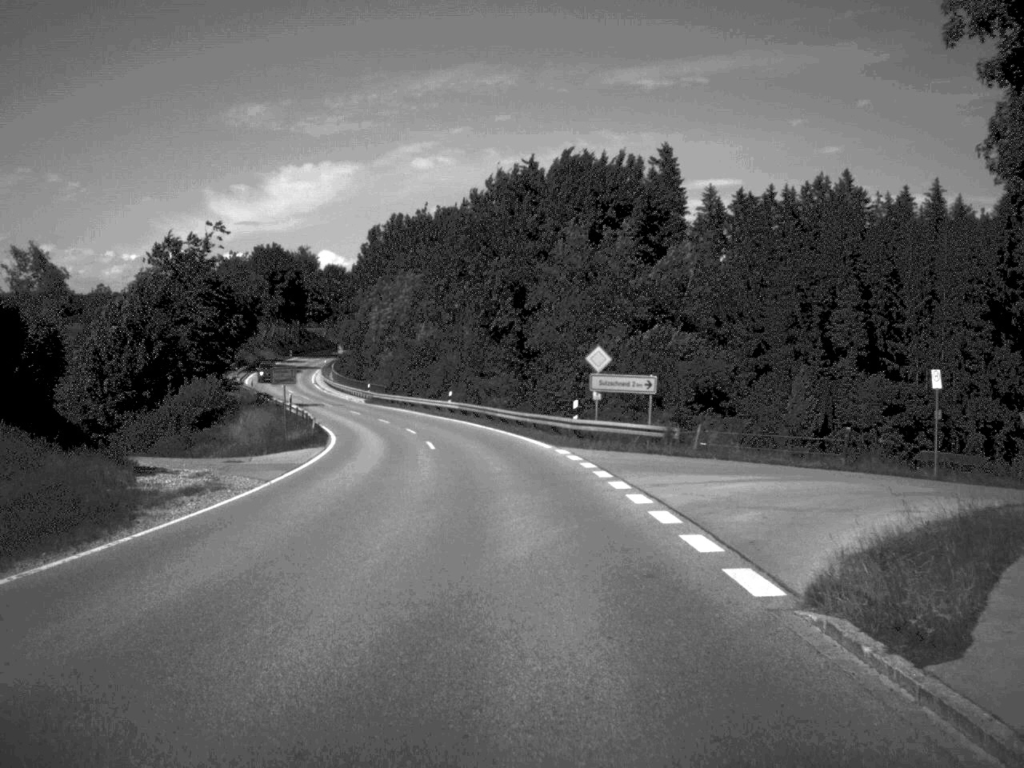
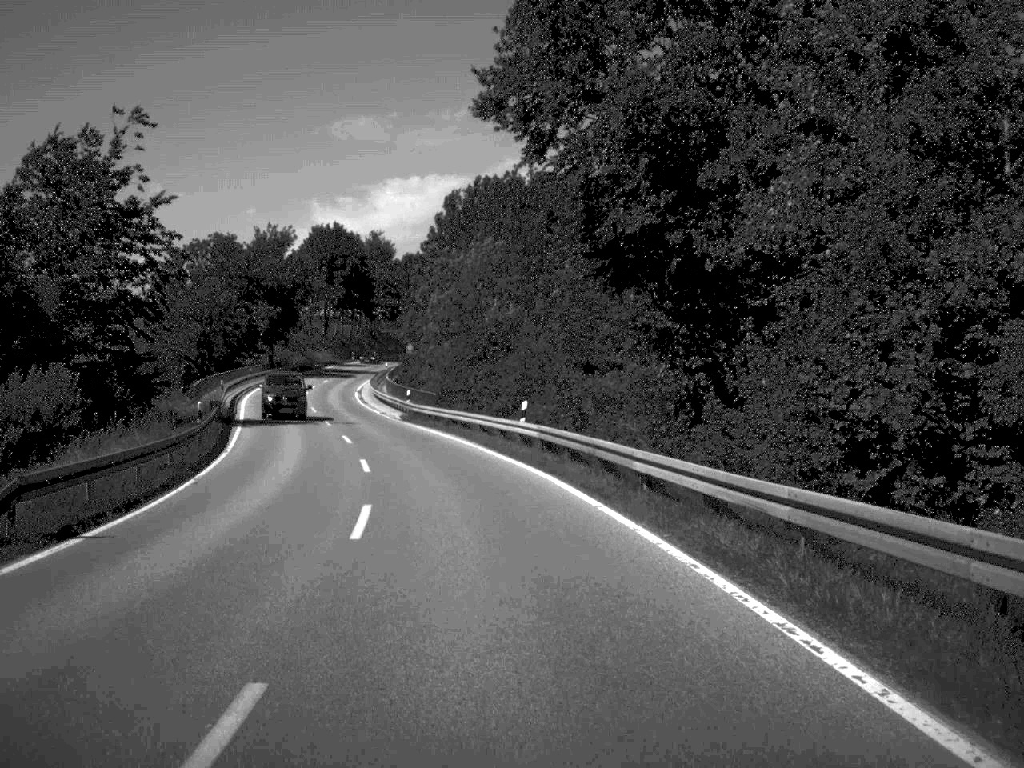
(-1.2, +35.1) m; -5°
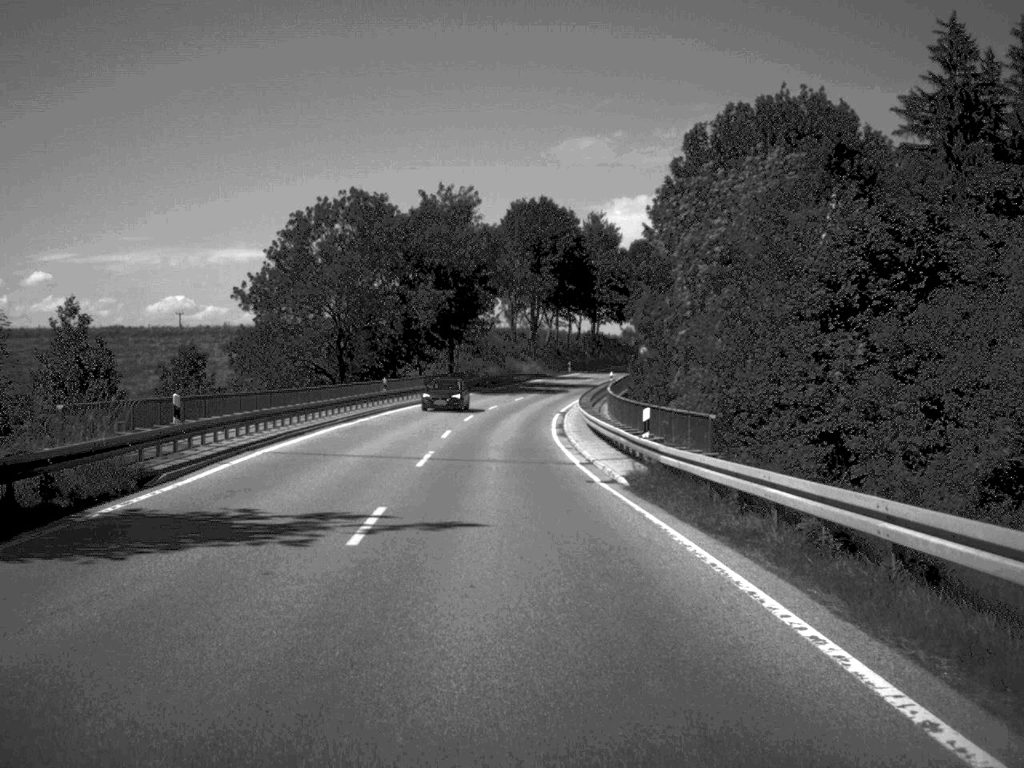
(-3.3, +36.2) m; -11°
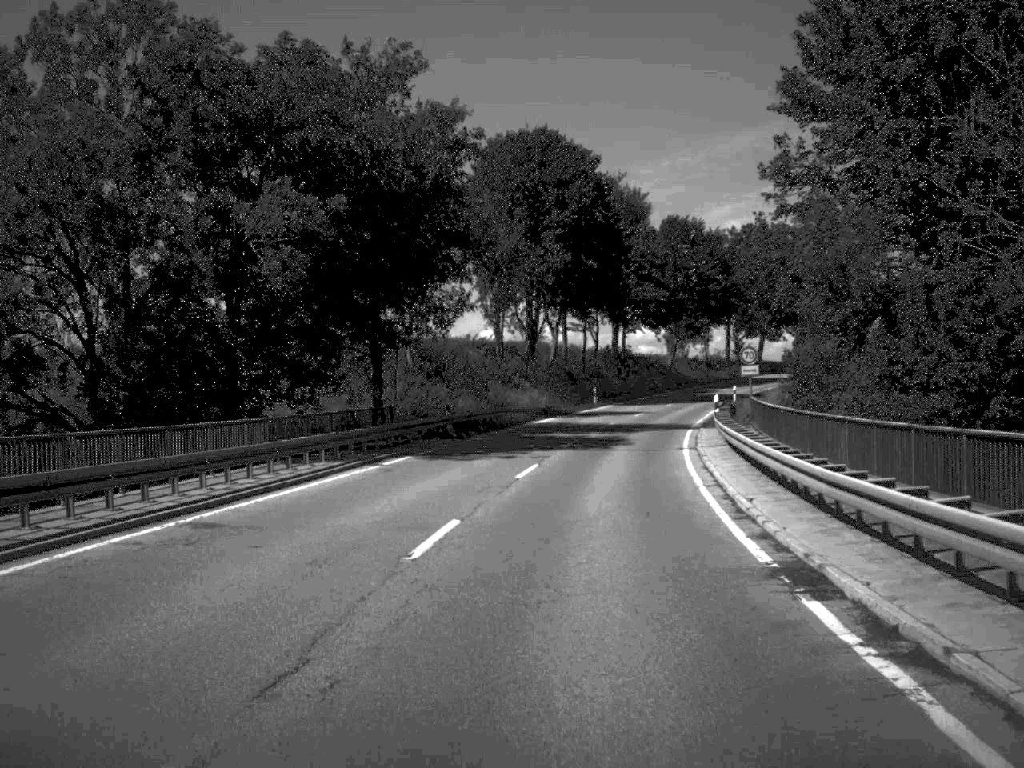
(-0.8, +47.2) m; +1°
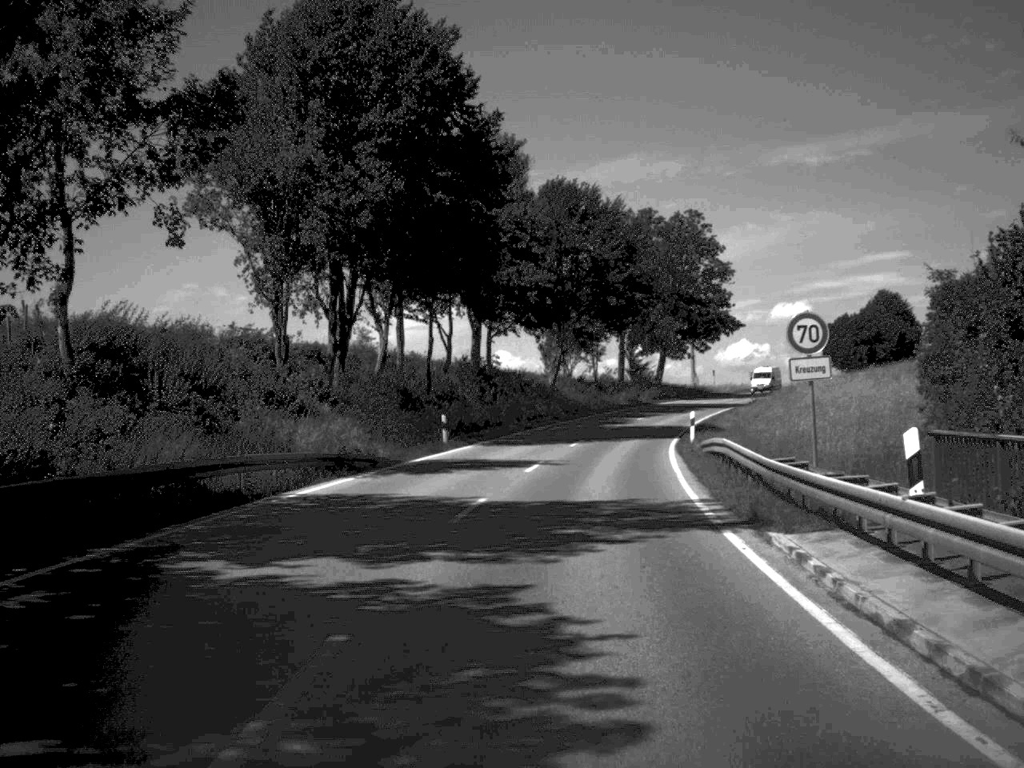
(+1.7, +31.0) m; +6°
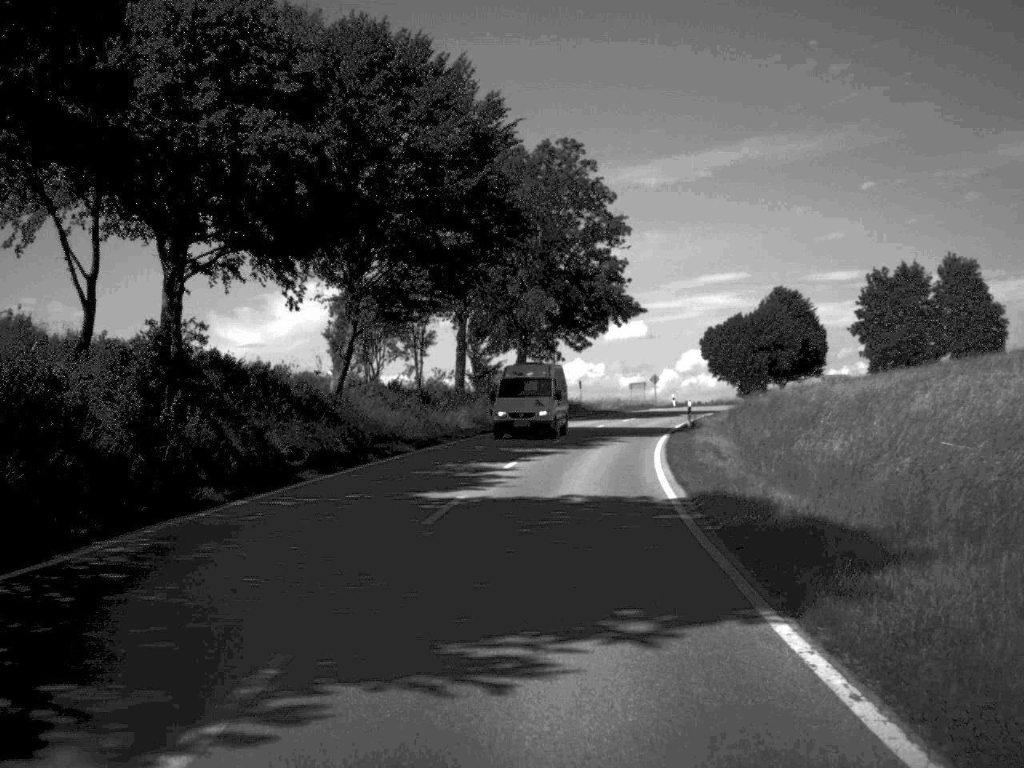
(+2.3, +36.2) m; +7°
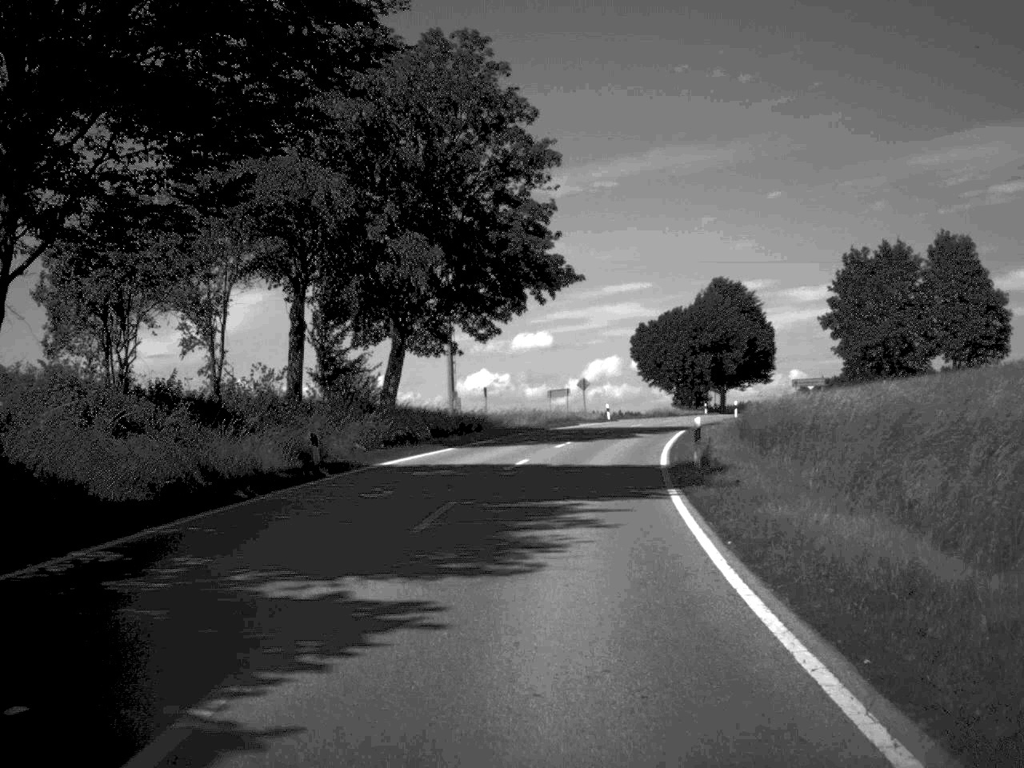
(+0.9, +23.8) m; +4°
